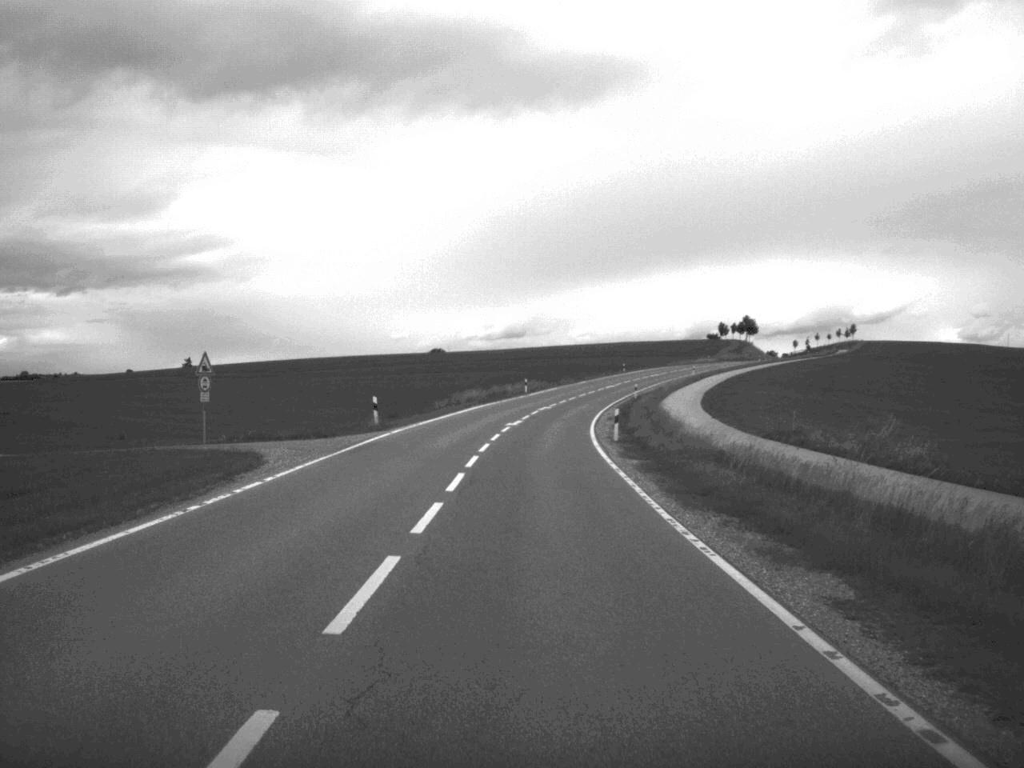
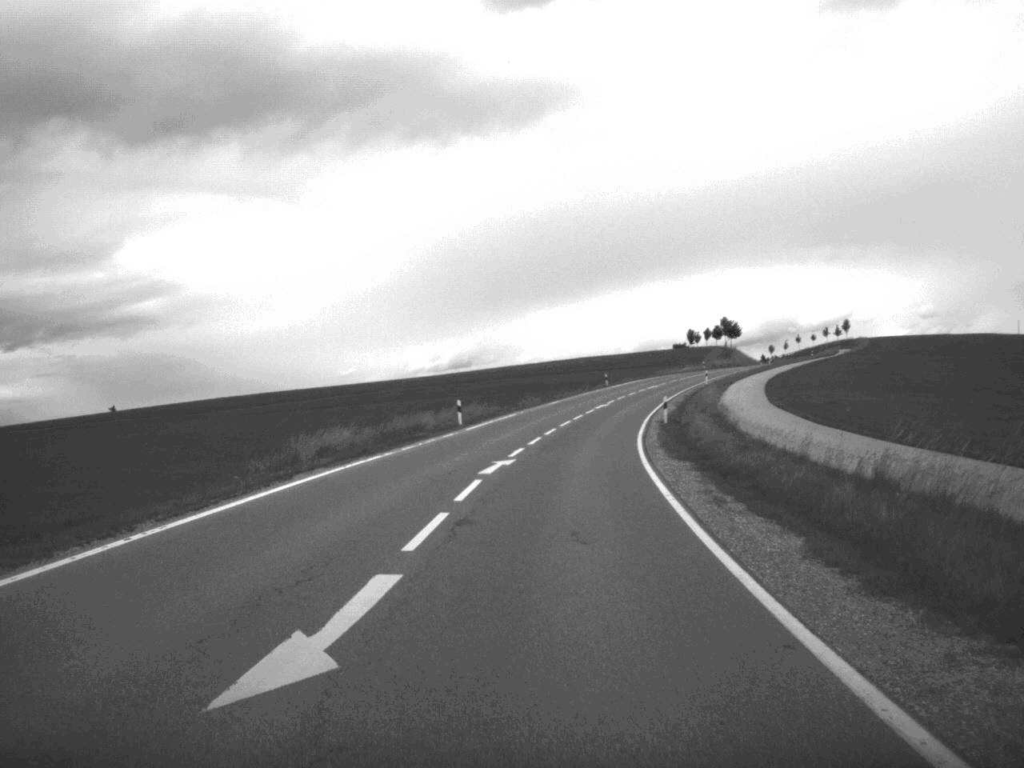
(+0.5, +42.7) m; +2°
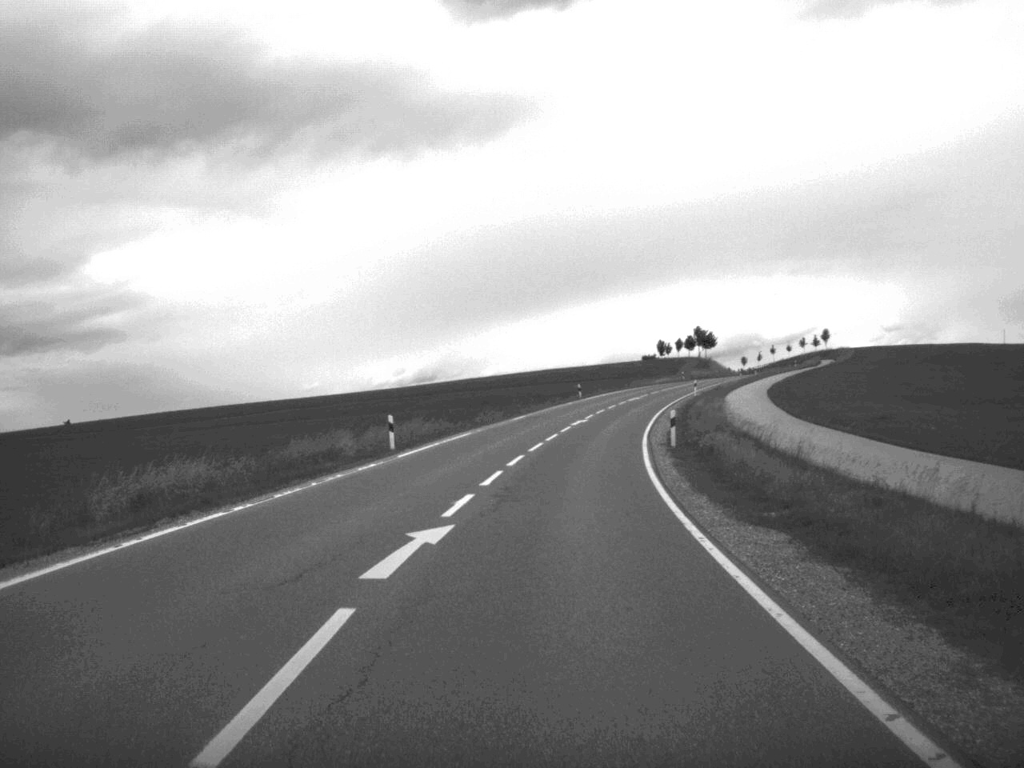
(+0.2, +13.2) m; +2°
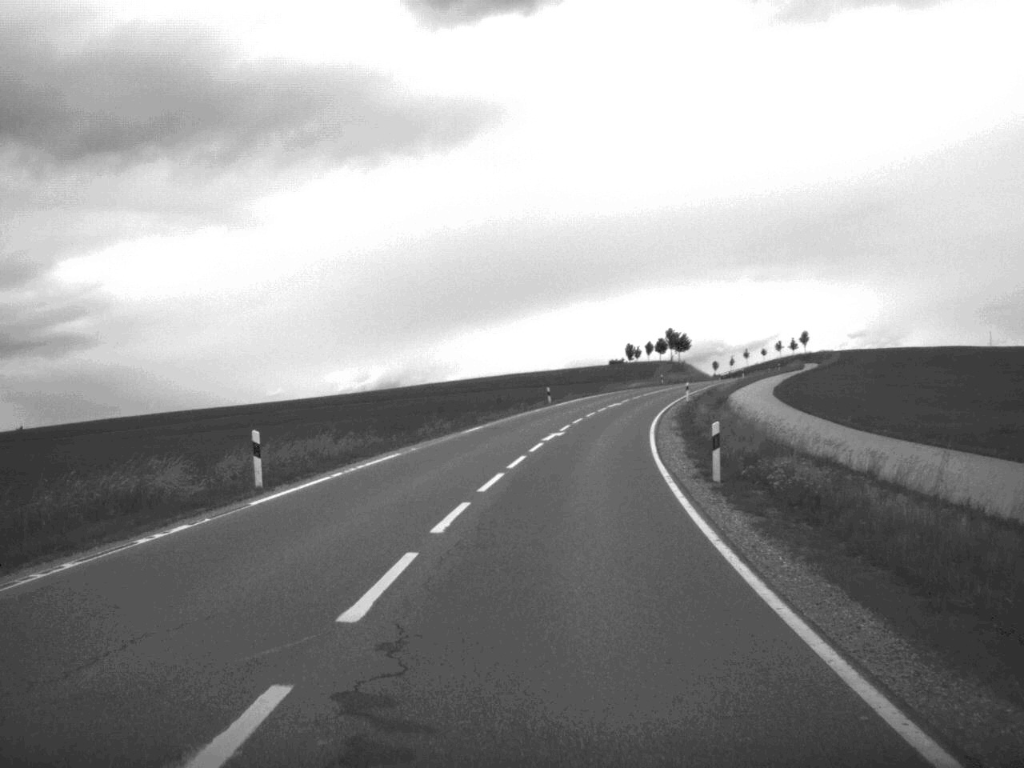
(+0.2, +14.0) m; +2°
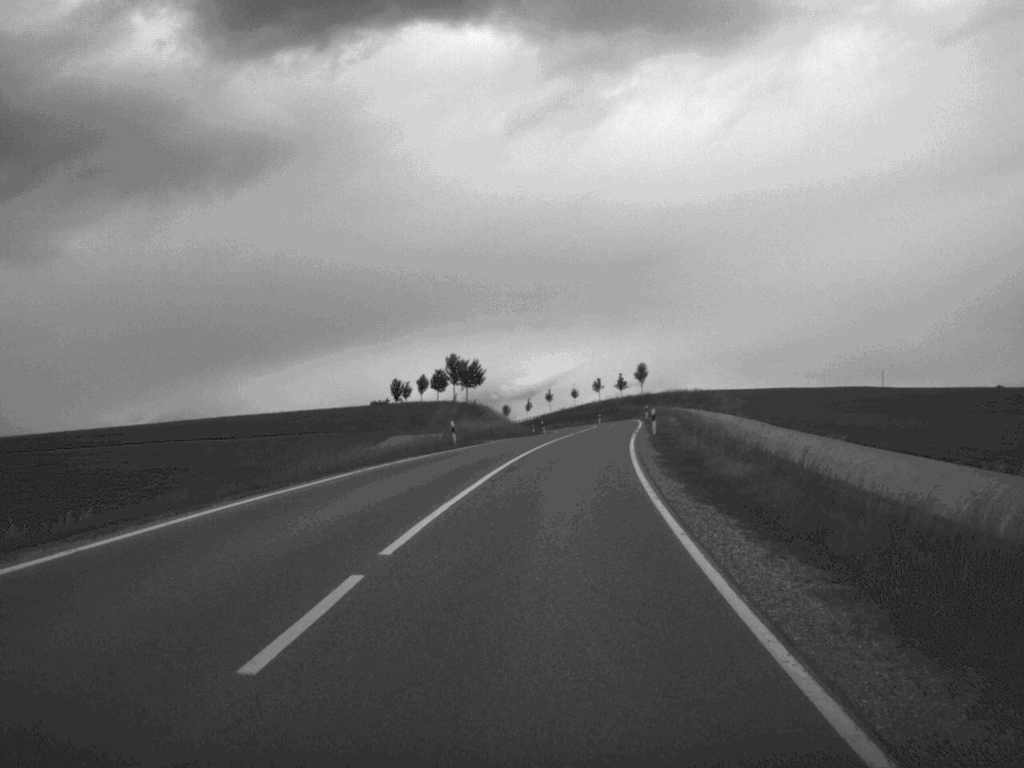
(+6.5, +70.4) m; +10°
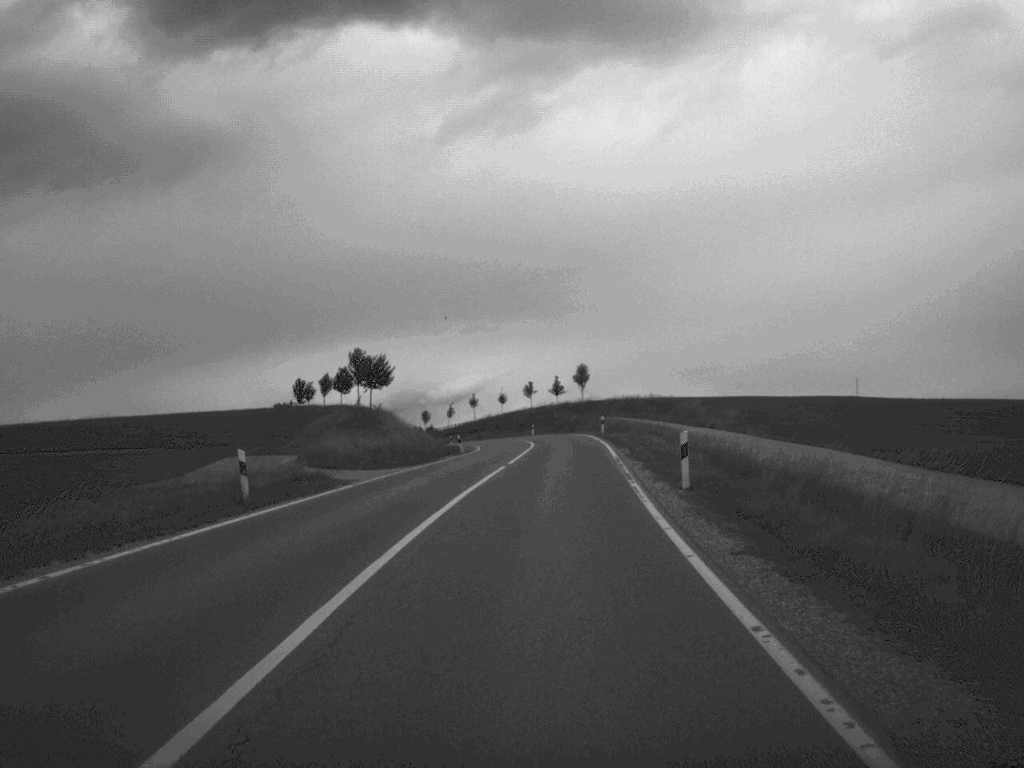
(+0.8, +26.7) m; +3°
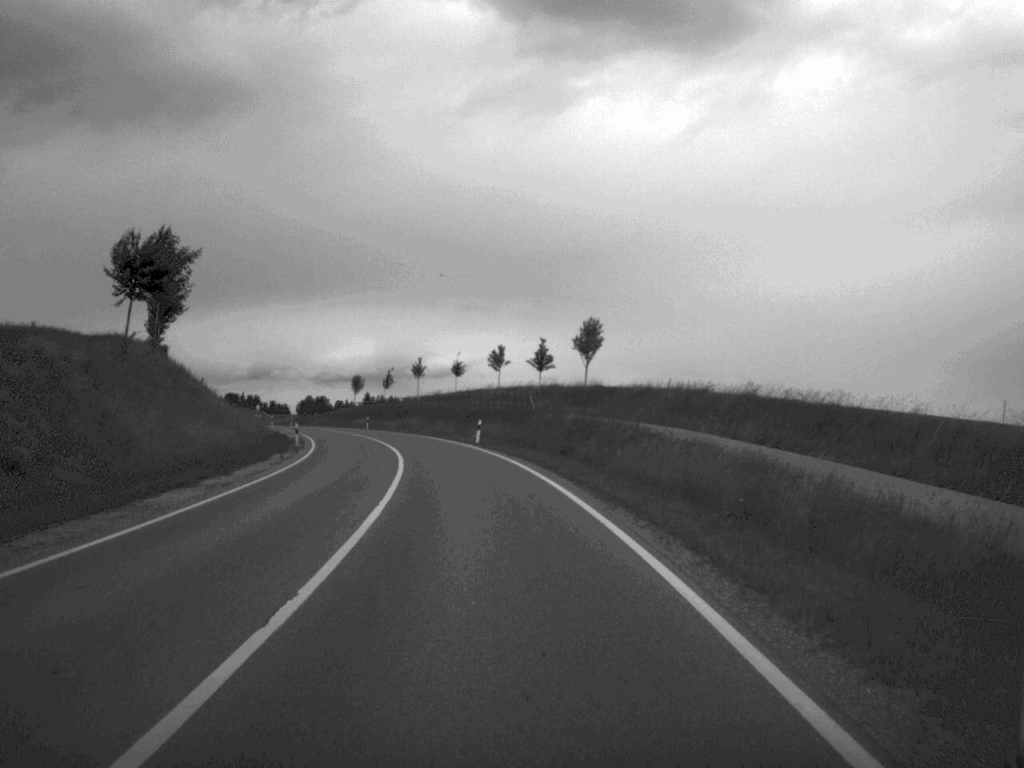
(+1.7, +65.4) m; 0°
